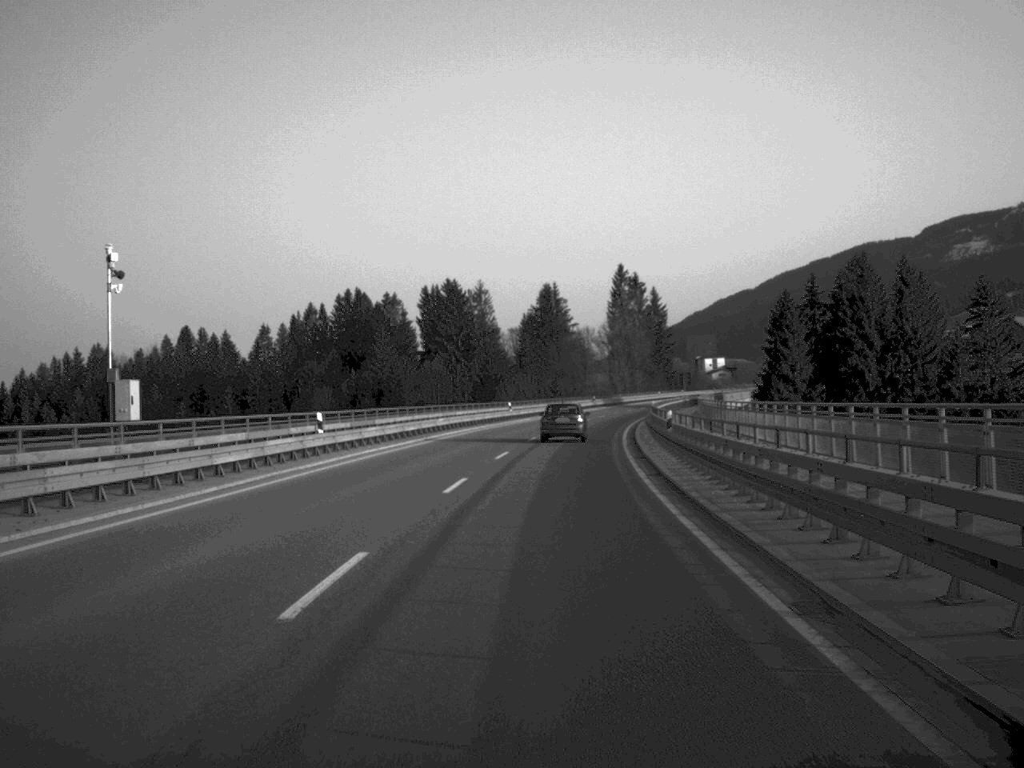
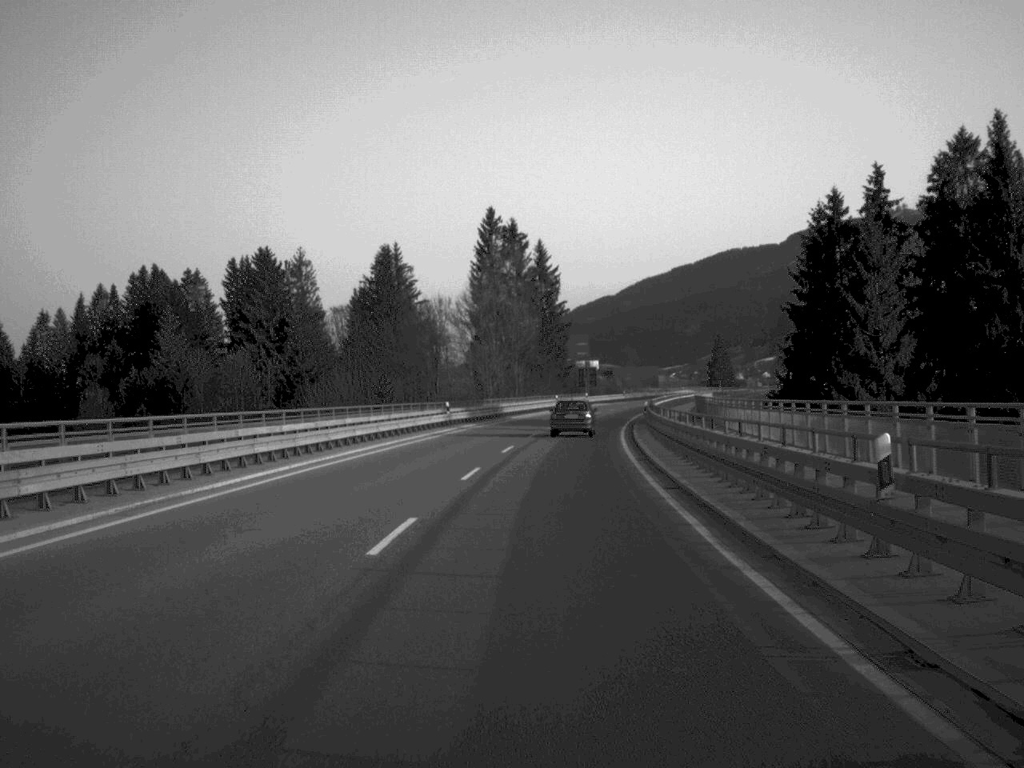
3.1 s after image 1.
(+3.9, +71.9) m; +6°
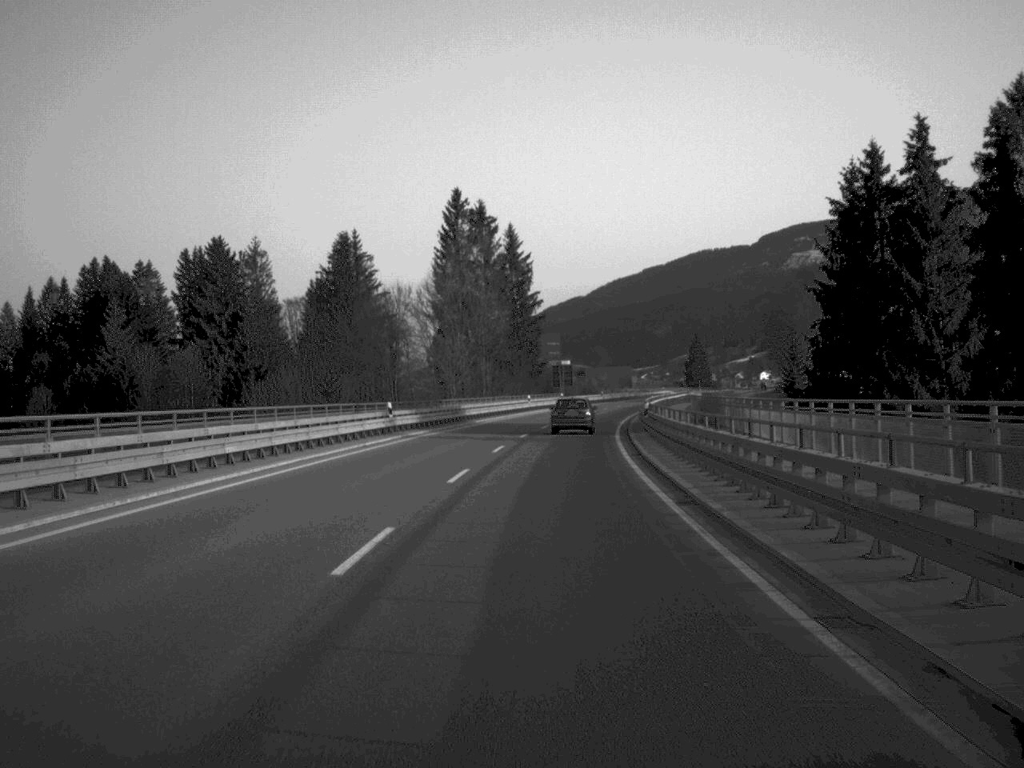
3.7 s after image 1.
(+0.2, +13.7) m; +1°
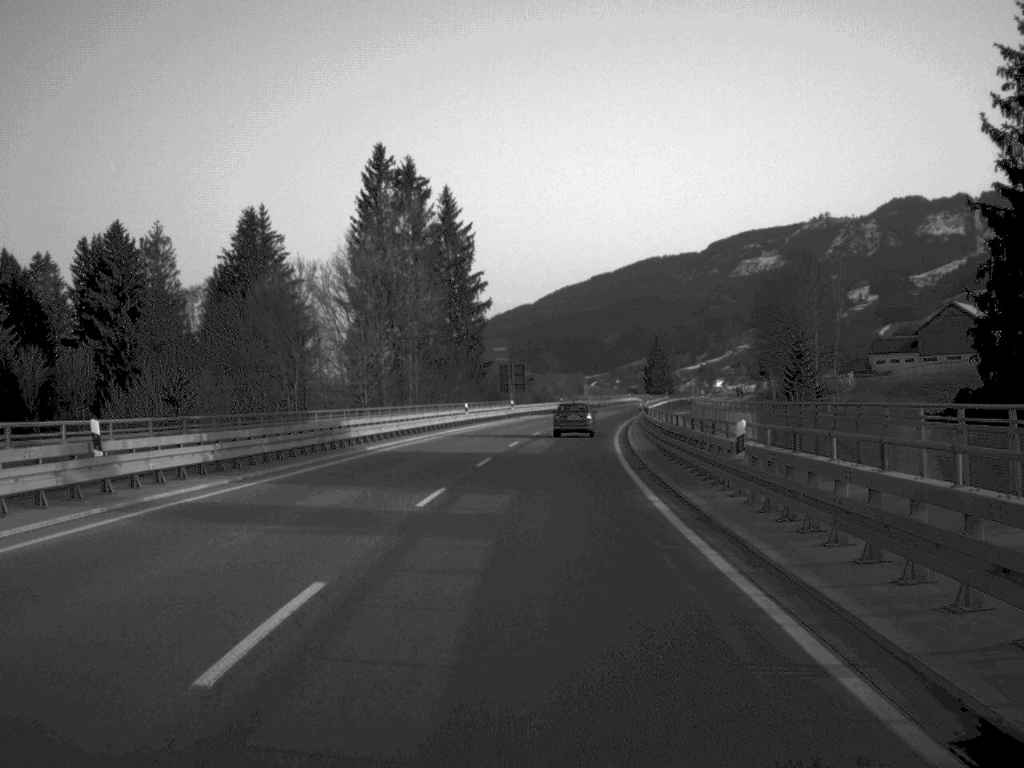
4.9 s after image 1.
(+0.6, +28.1) m; +2°
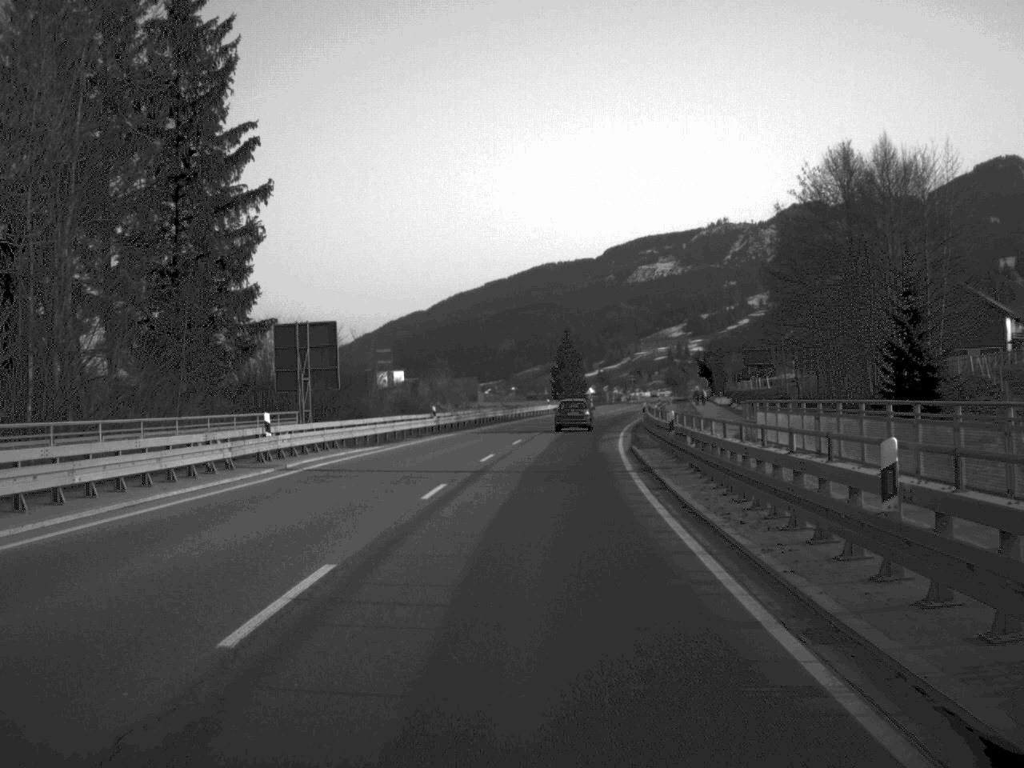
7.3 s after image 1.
(+2.5, +58.3) m; +5°
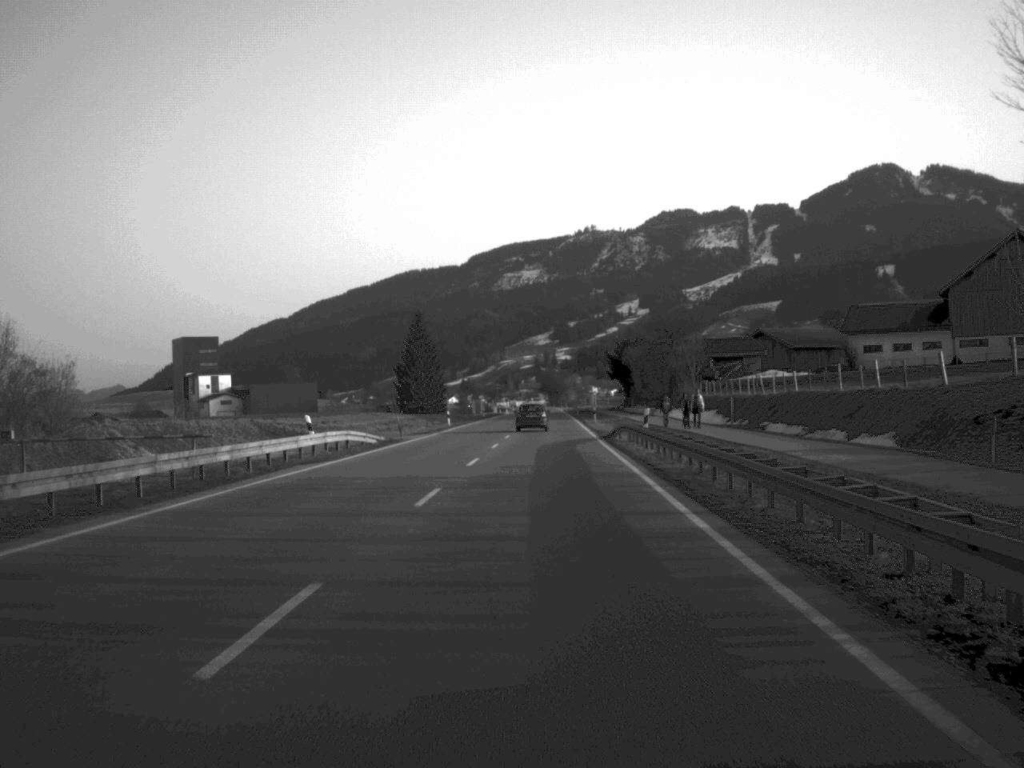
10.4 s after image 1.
(+4.1, +72.4) m; +6°
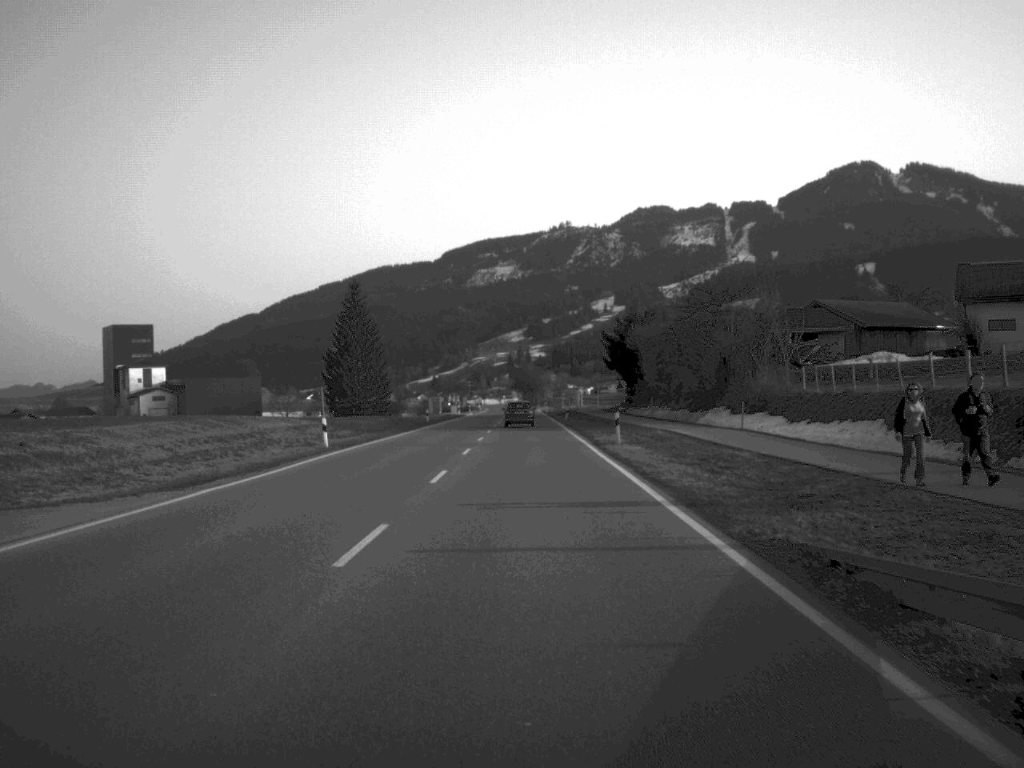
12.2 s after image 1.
(+0.6, +42.7) m; +1°
